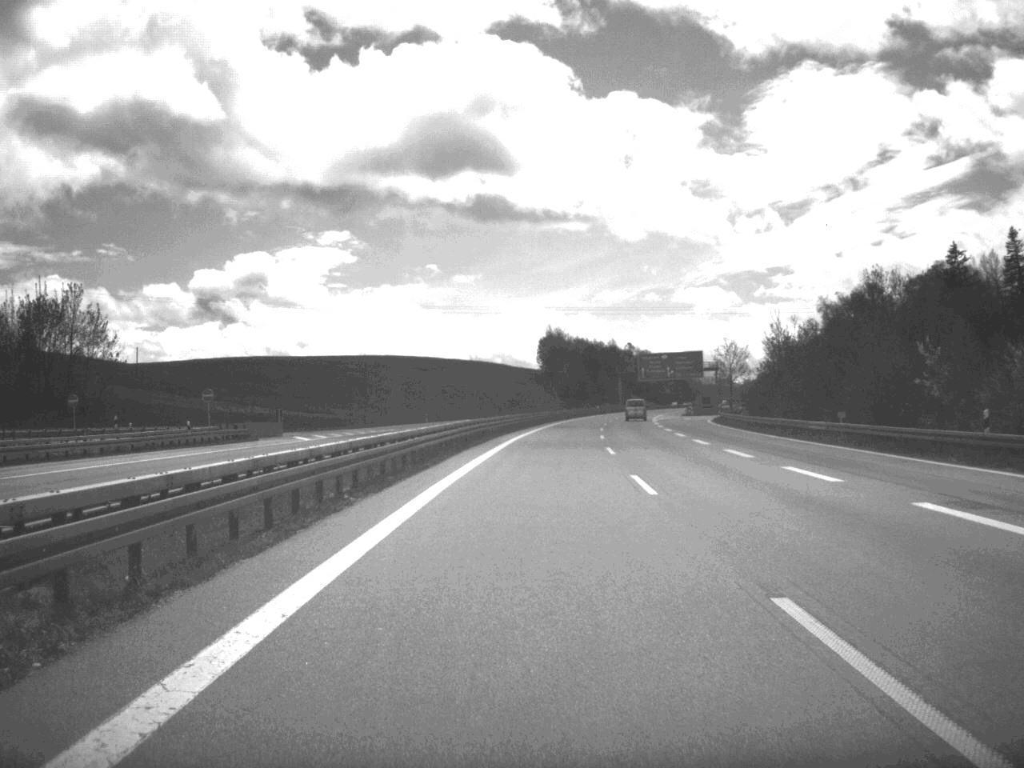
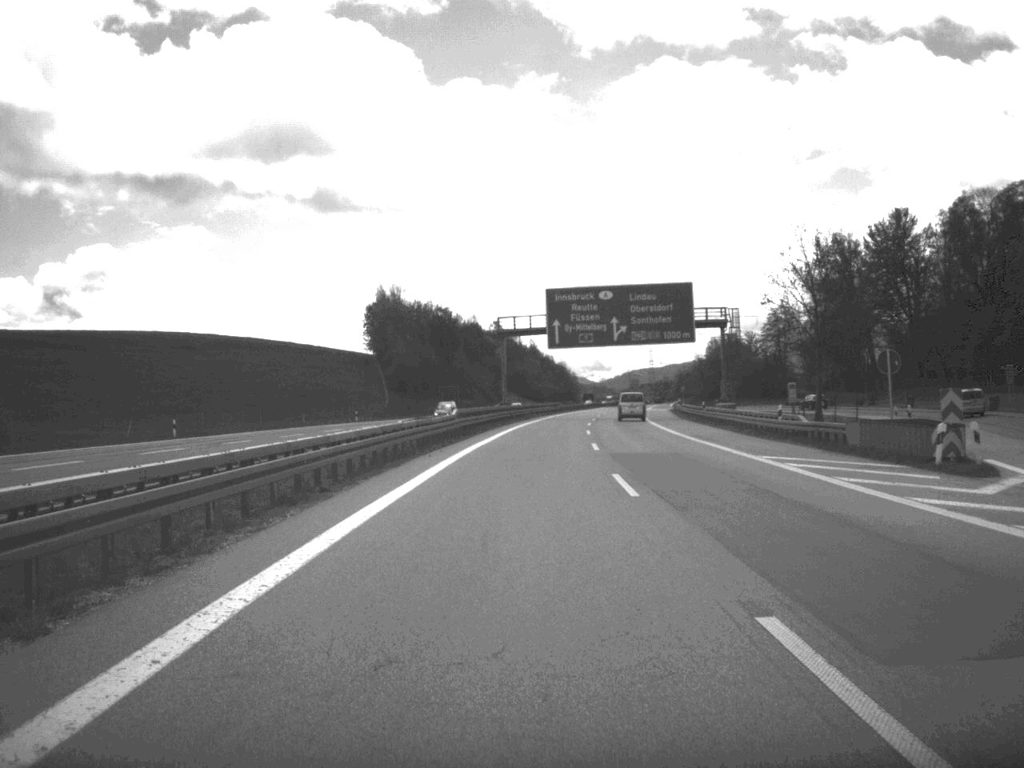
(+6.9, +125.4) m; +6°
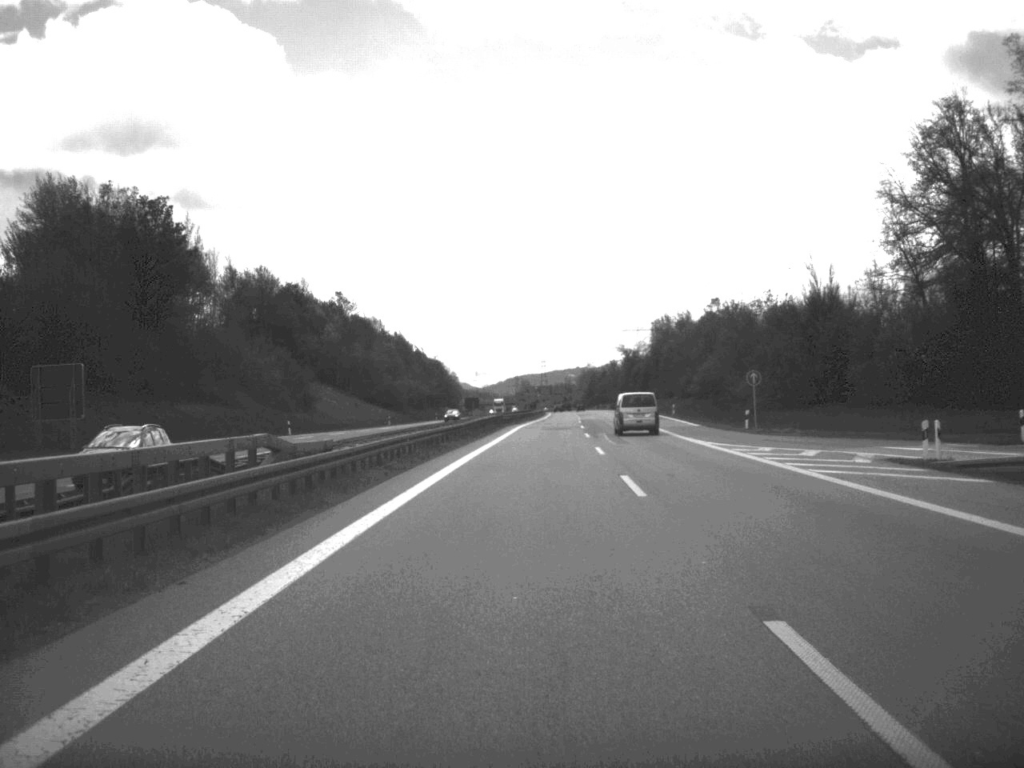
(+5.6, +124.0) m; +5°
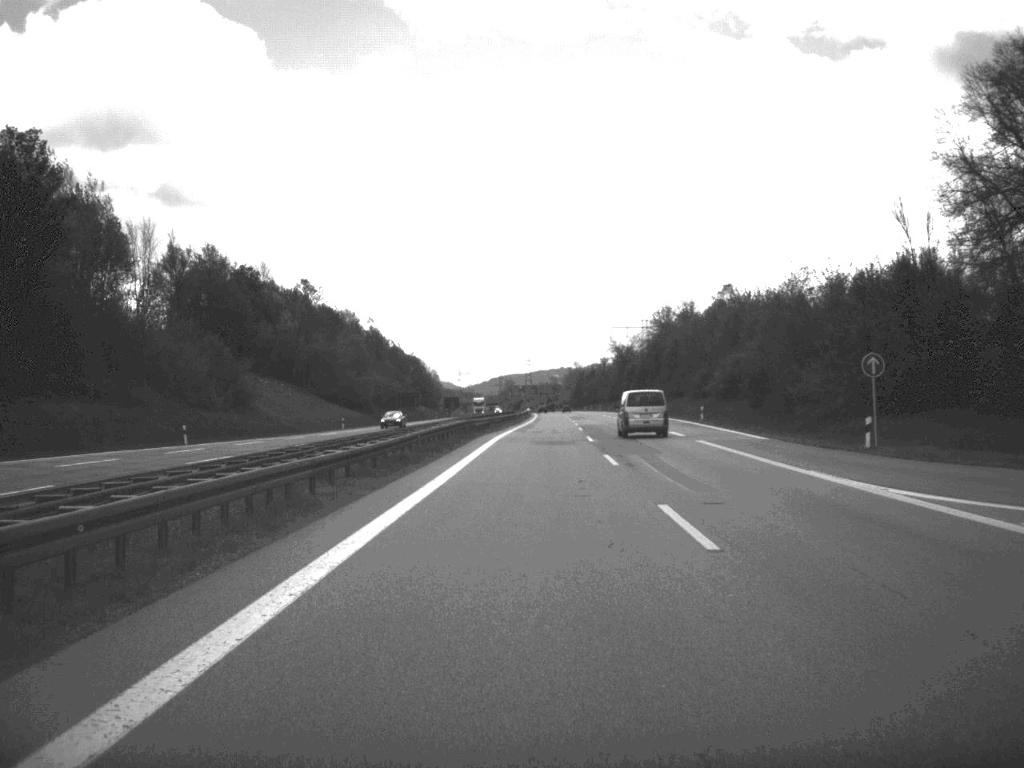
(+0.1, +24.9) m; +1°
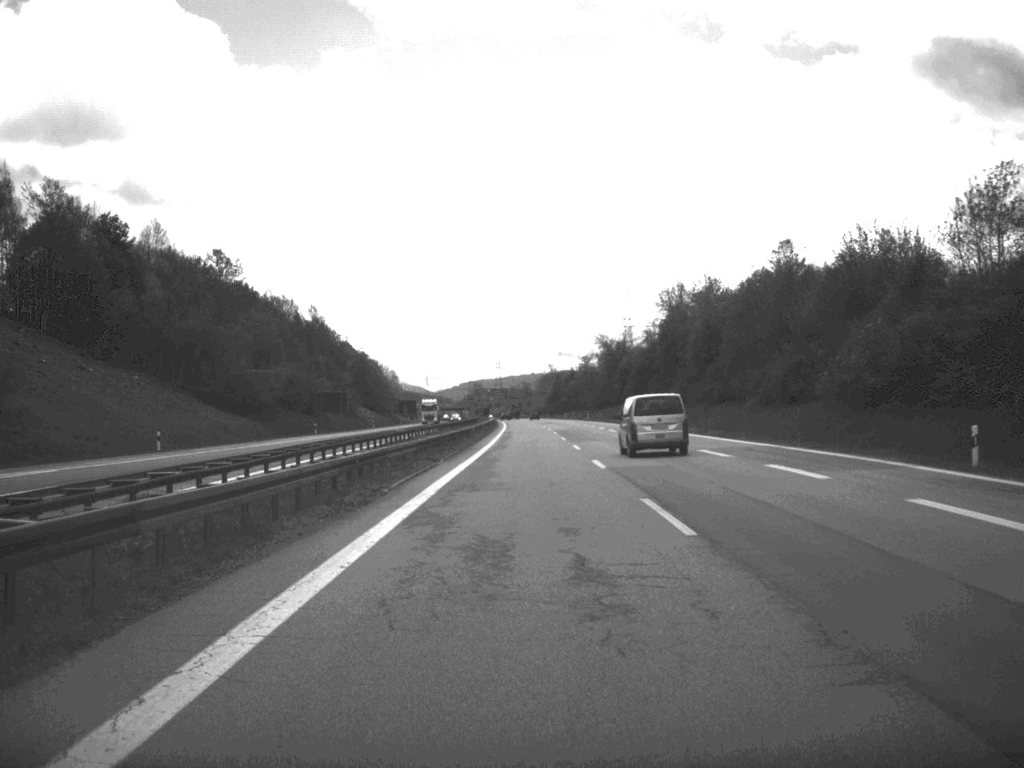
(+0.6, +52.1) m; +1°
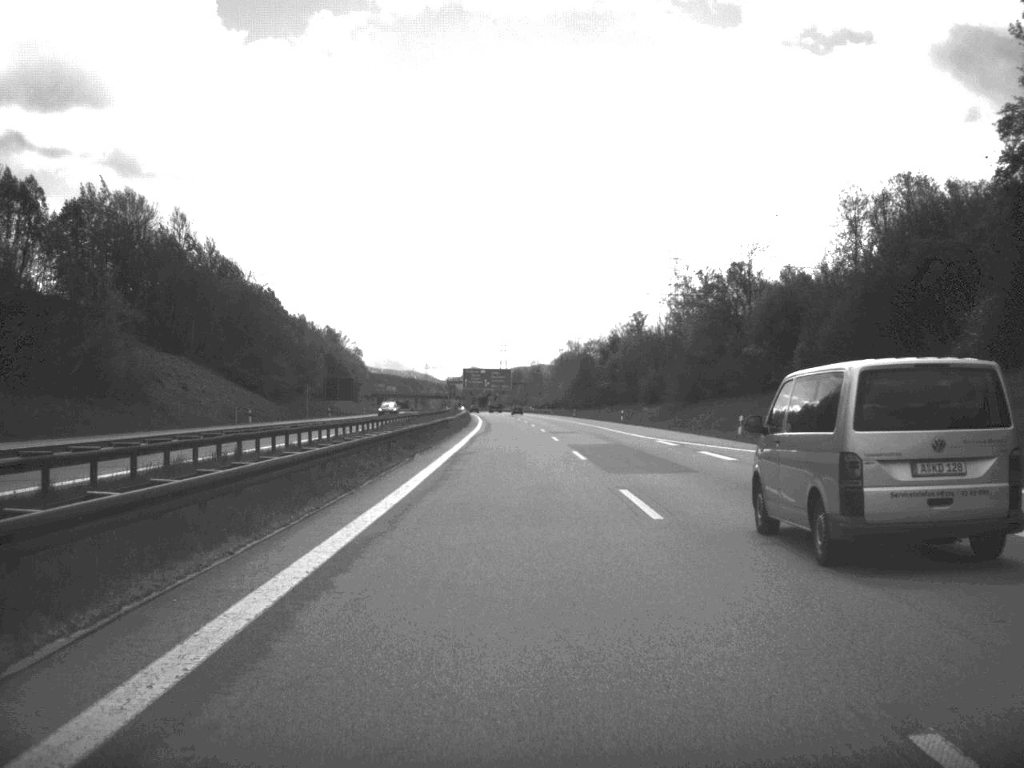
(-0.3, +121.7) m; -1°
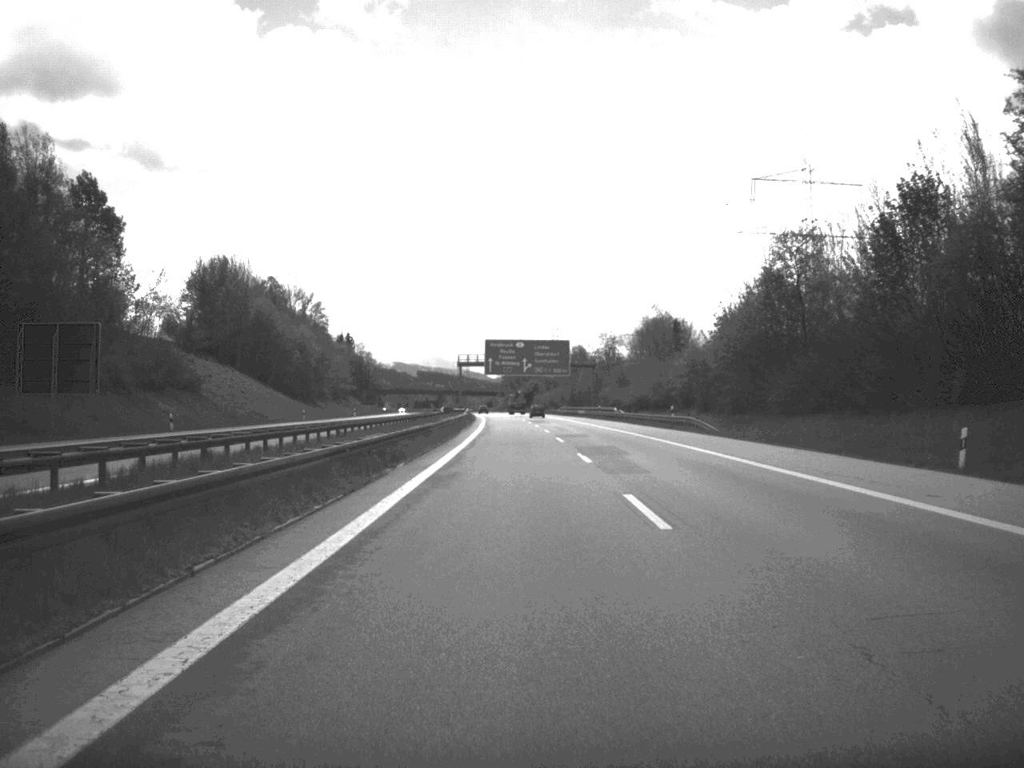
(-2.7, +125.9) m; -3°
